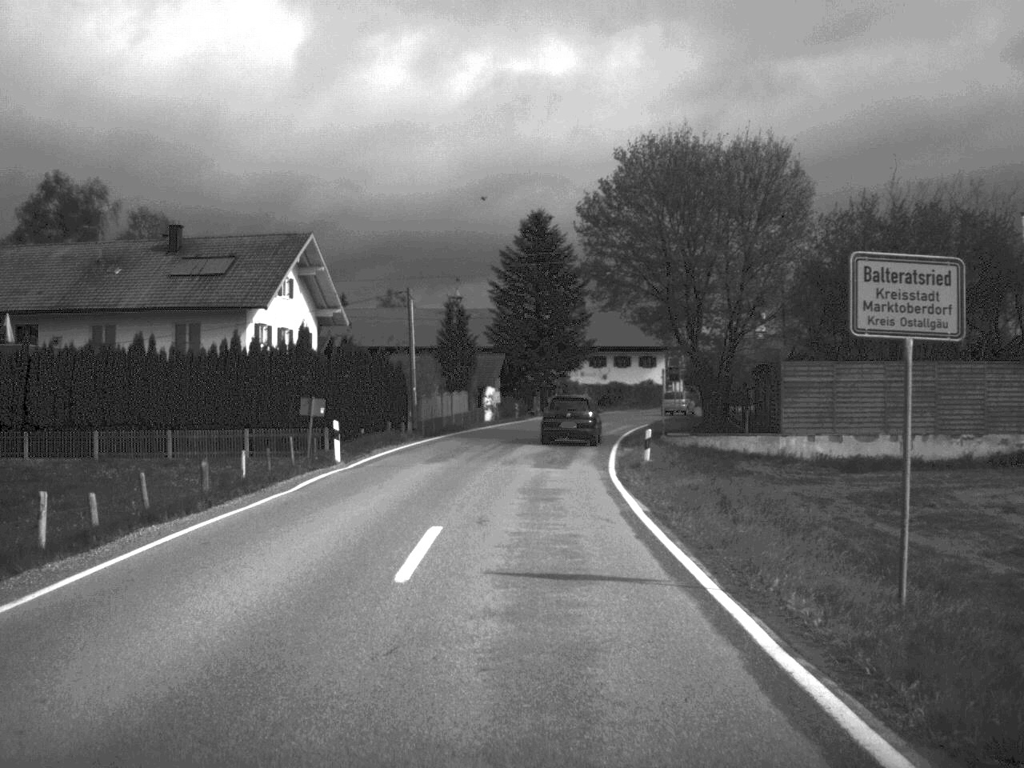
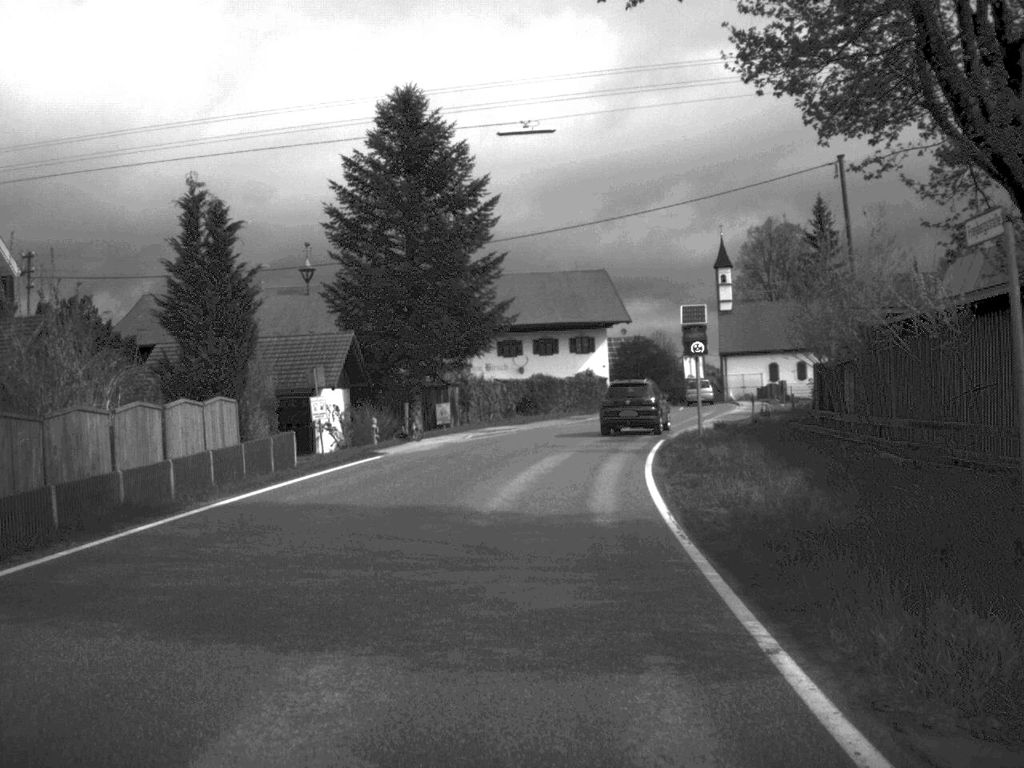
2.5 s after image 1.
(+1.0, +36.0) m; +4°
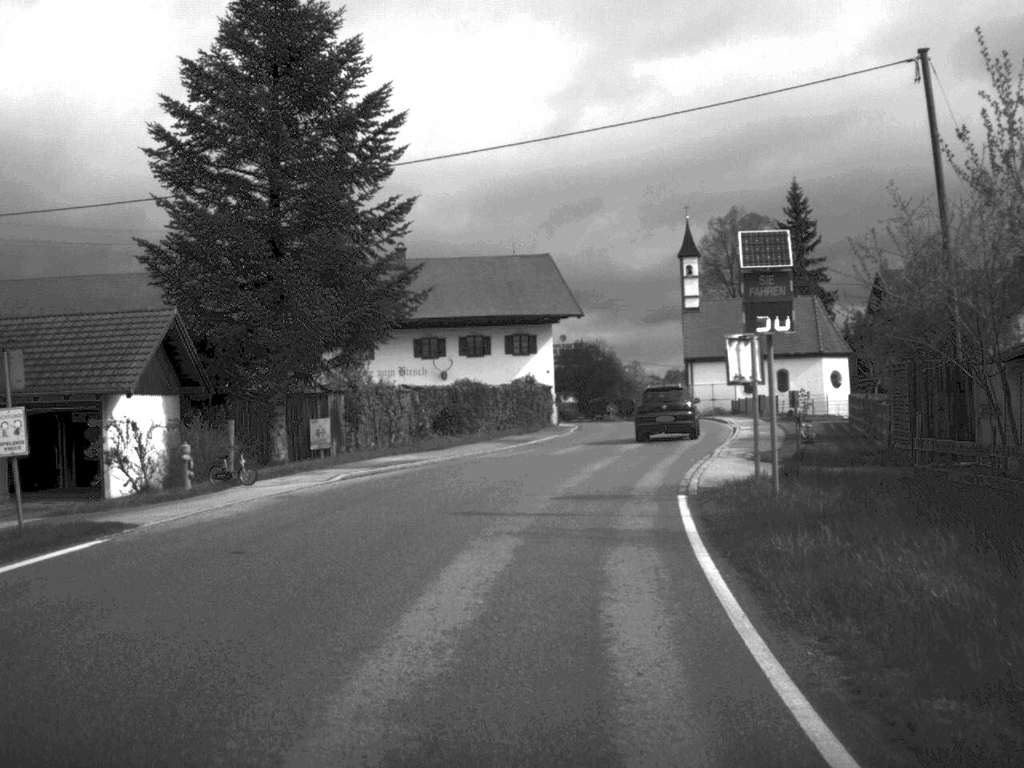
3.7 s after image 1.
(+0.4, +16.3) m; +3°
